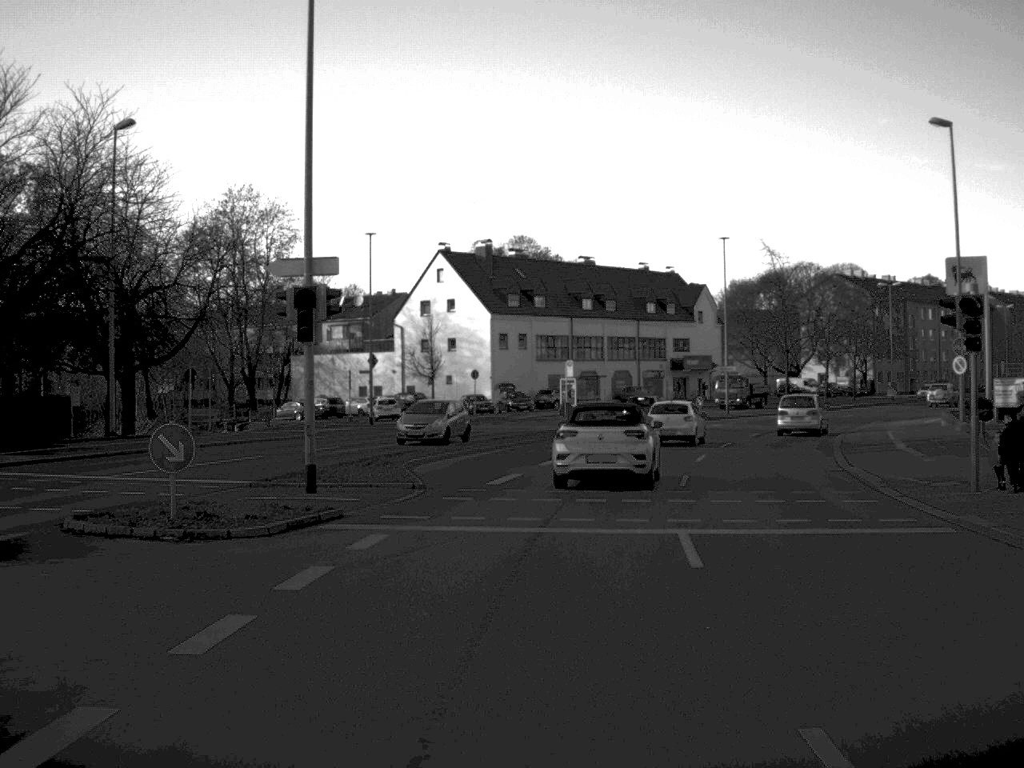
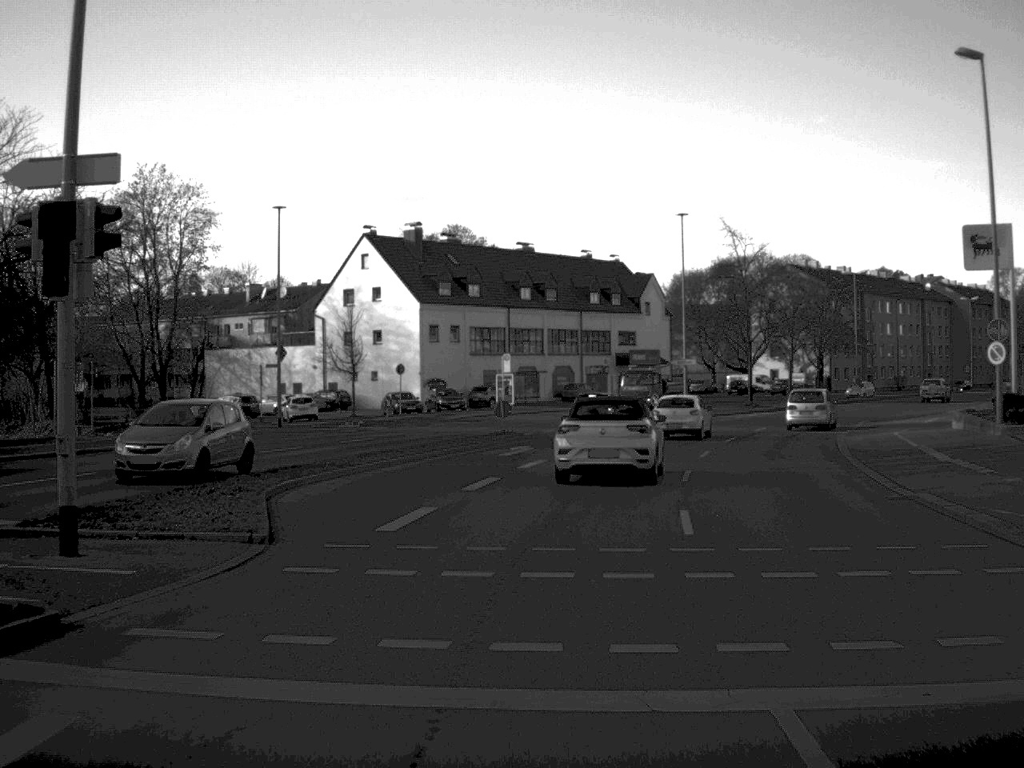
(+0.2, +8.9) m; +3°
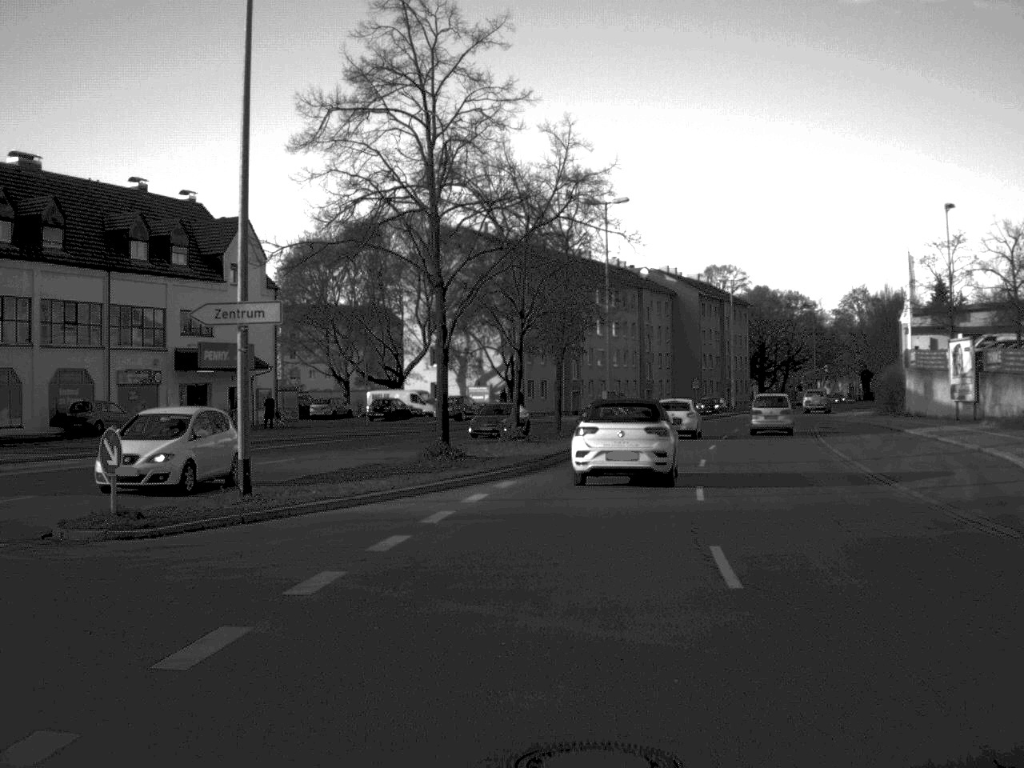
(+6.6, +46.9) m; +16°
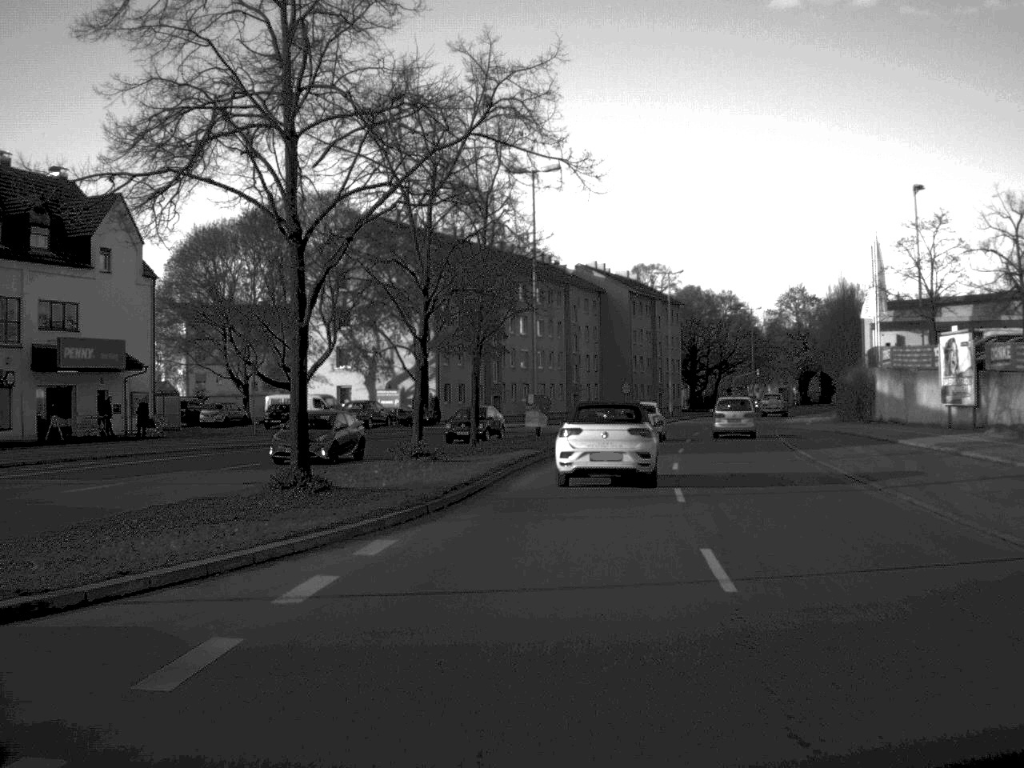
(+0.3, +9.2) m; +3°
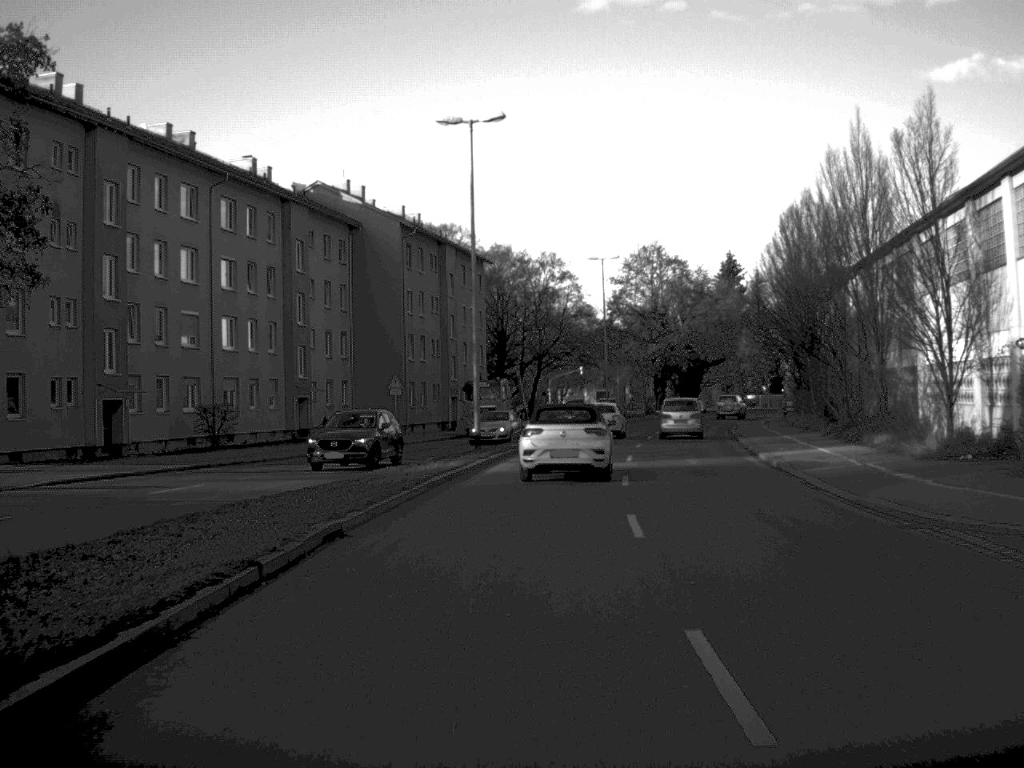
(+5.0, +49.3) m; +9°
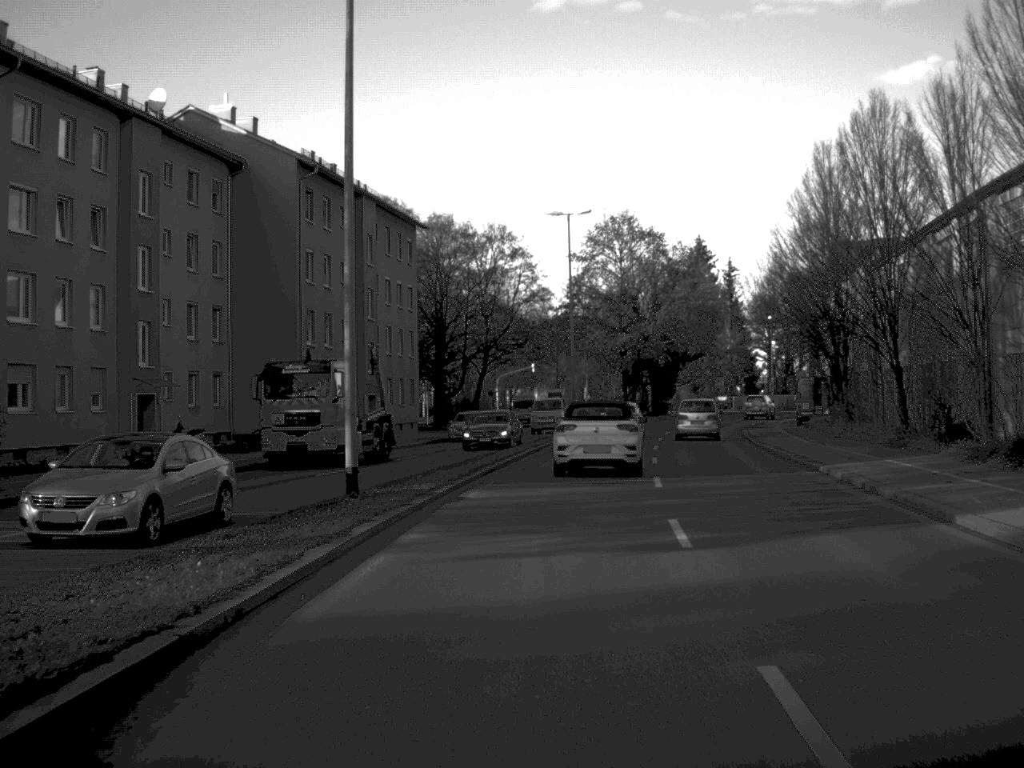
(+0.3, +19.2) m; +2°
